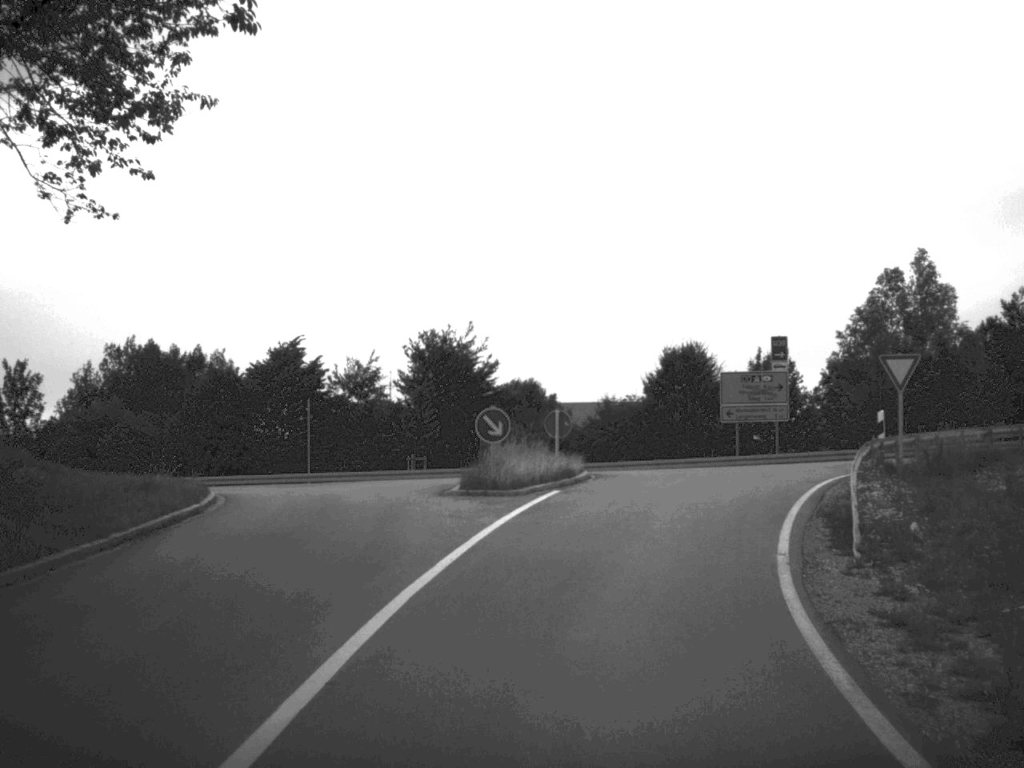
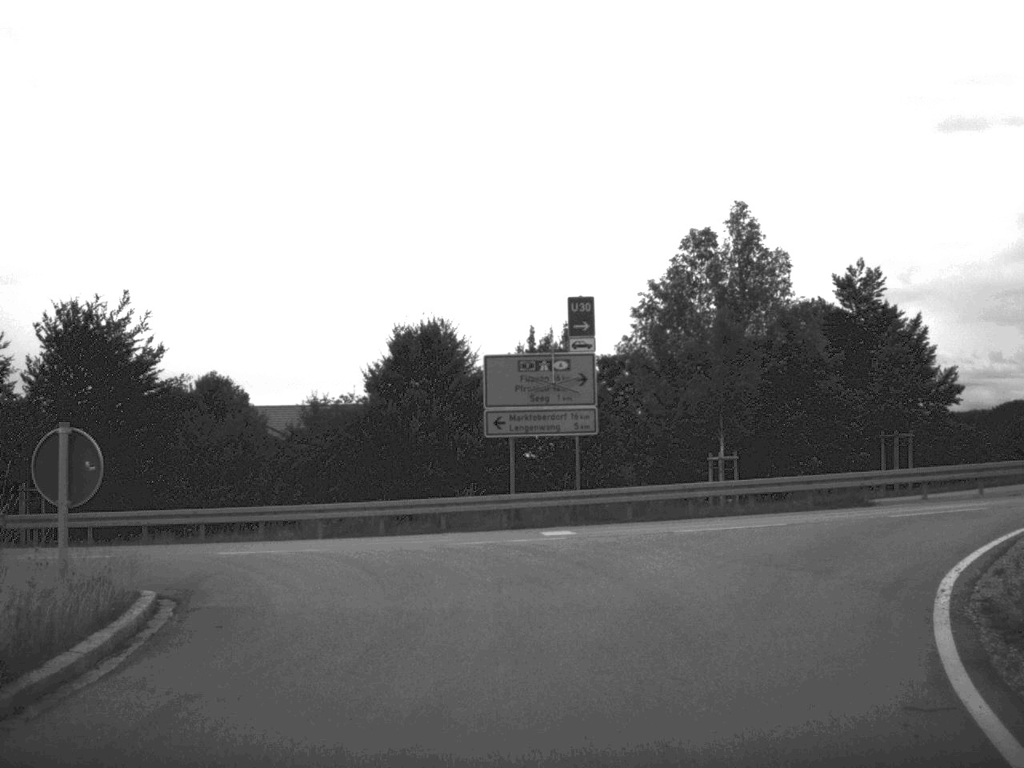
(+1.9, +18.2) m; +11°
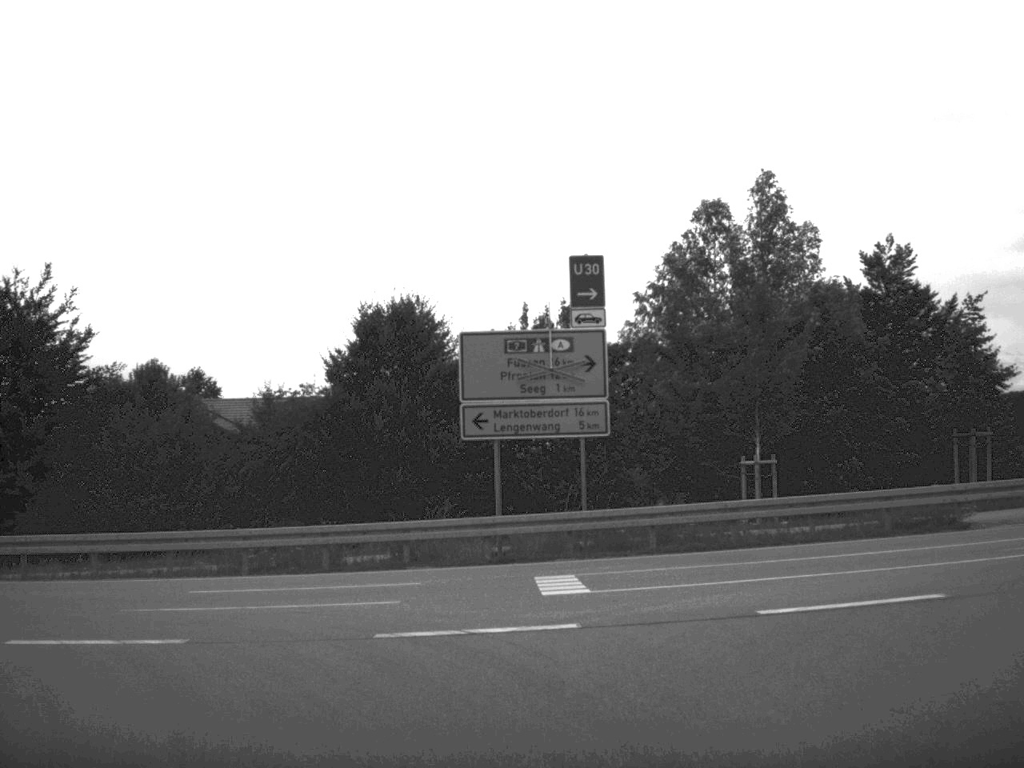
(+0.1, +6.8) m; 0°
